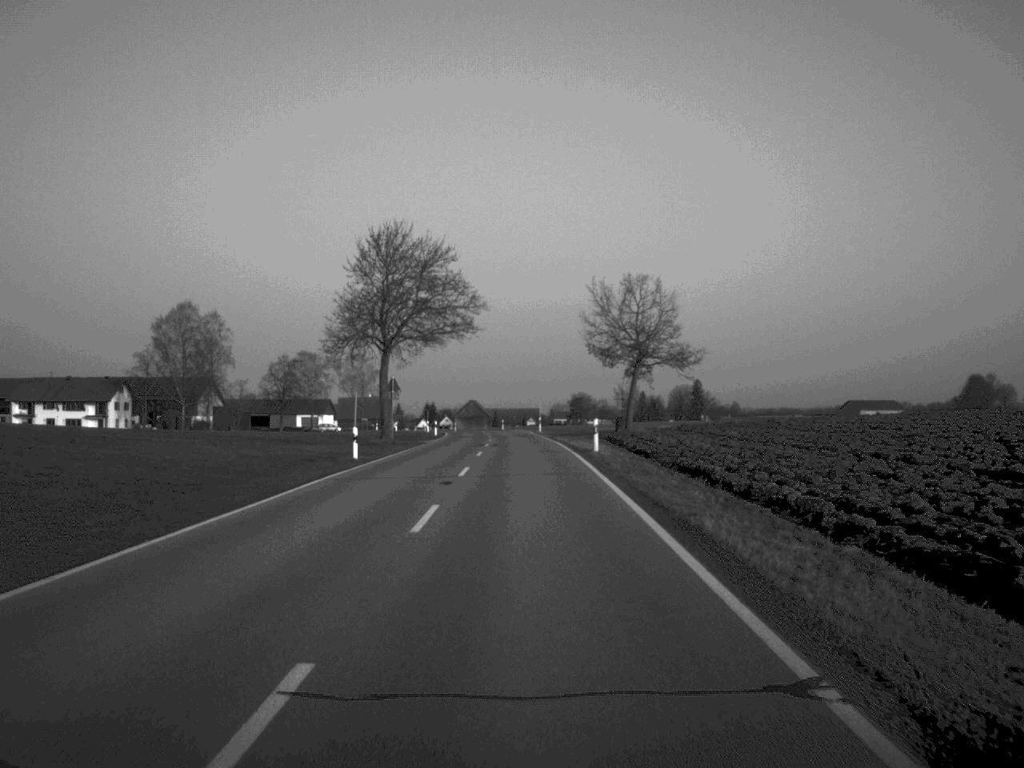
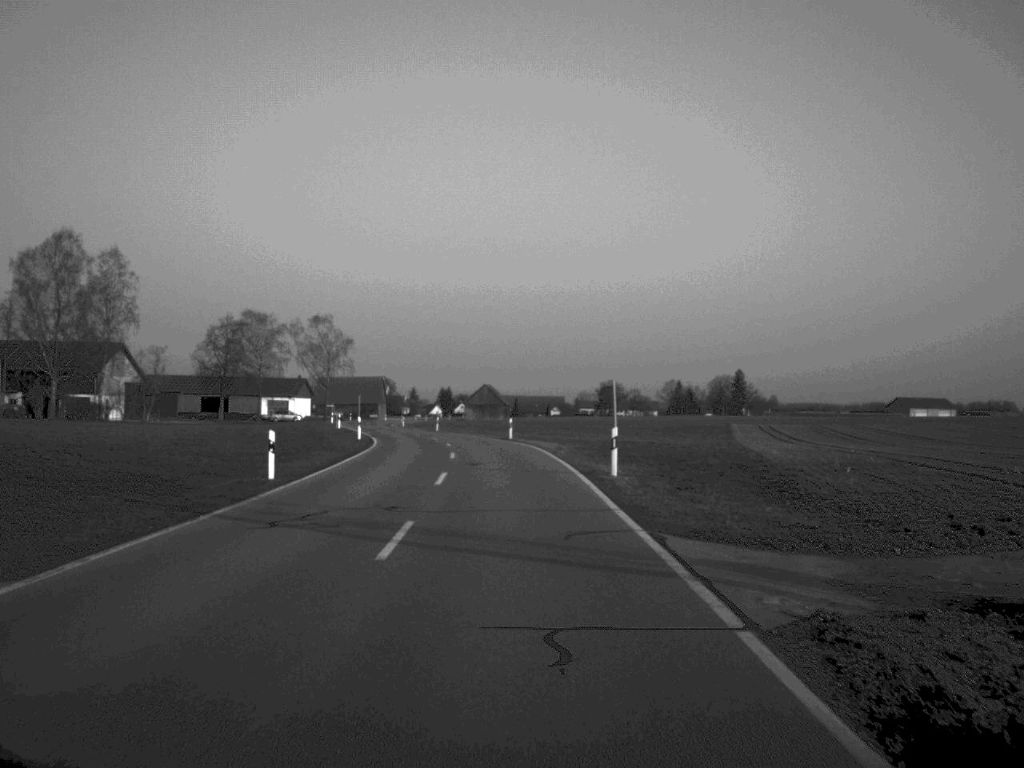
(-0.4, +61.4) m; -1°
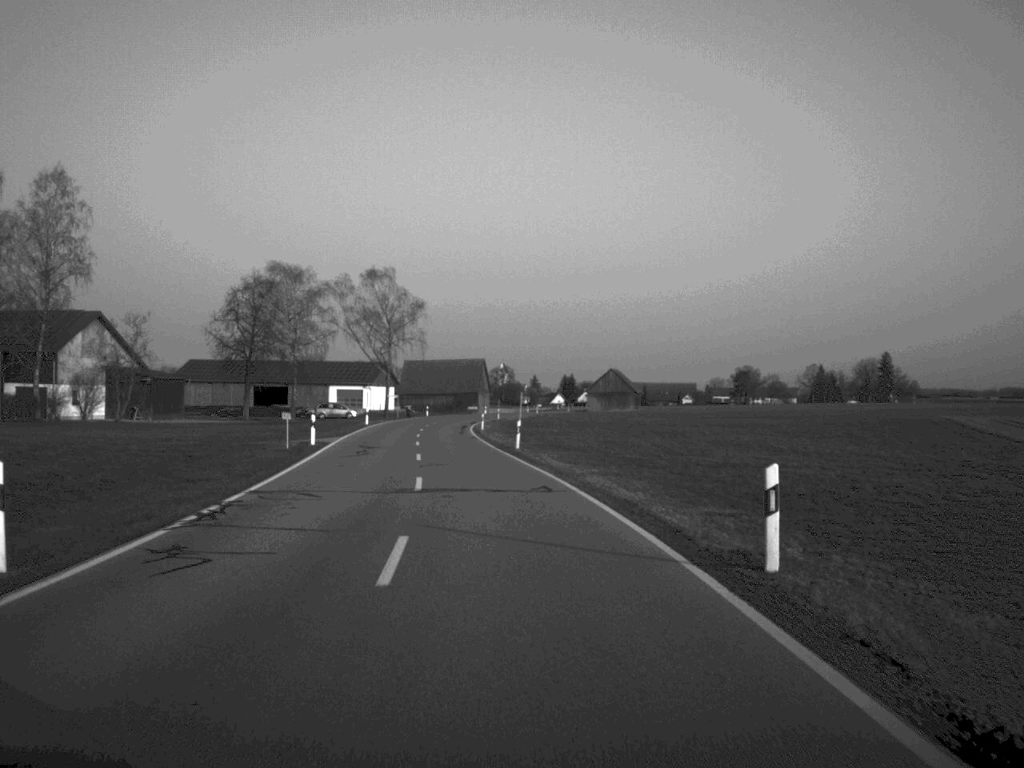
(-1.8, +49.0) m; -6°
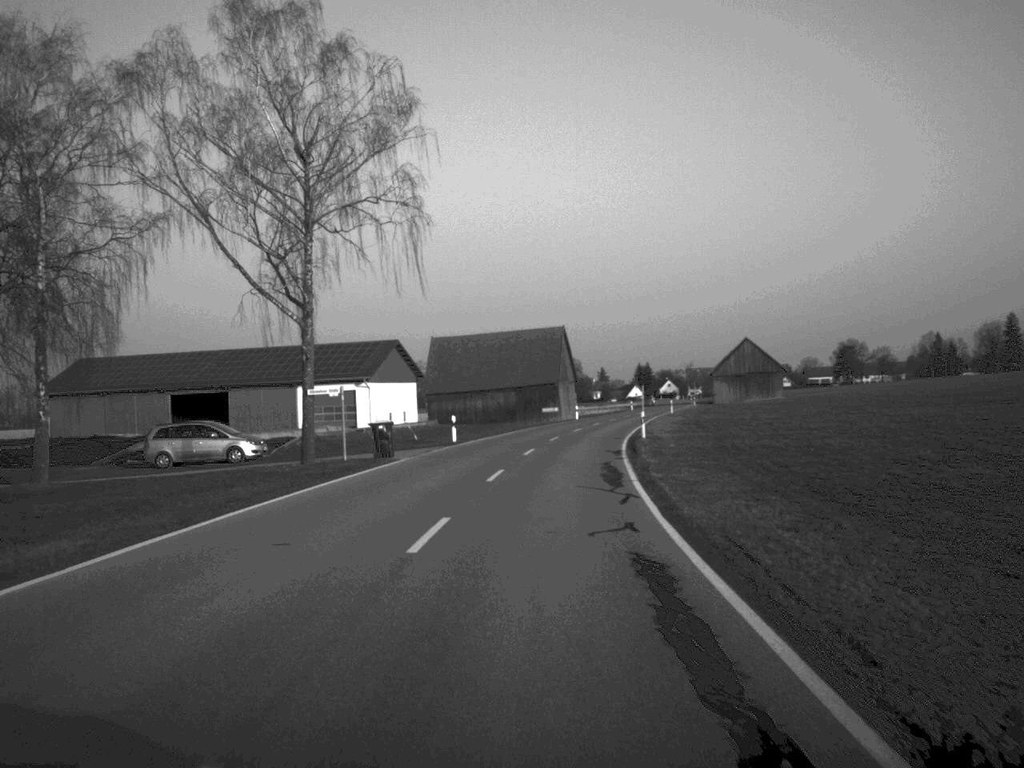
(-4.7, +80.0) m; -2°
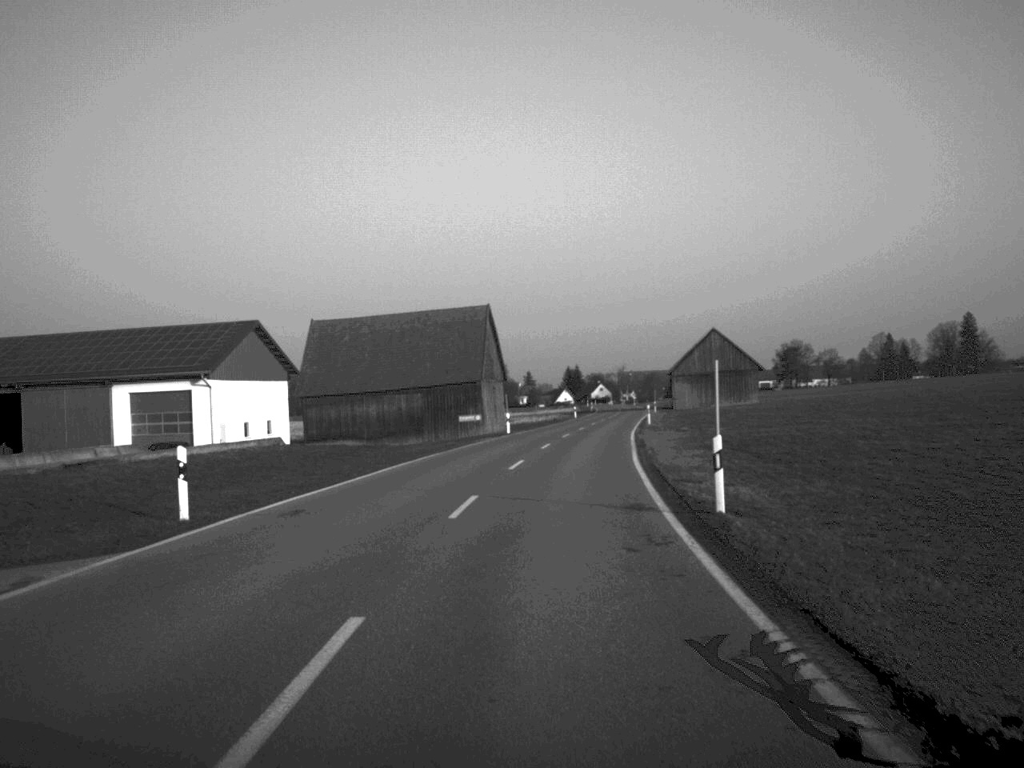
(+0.9, +31.4) m; +3°
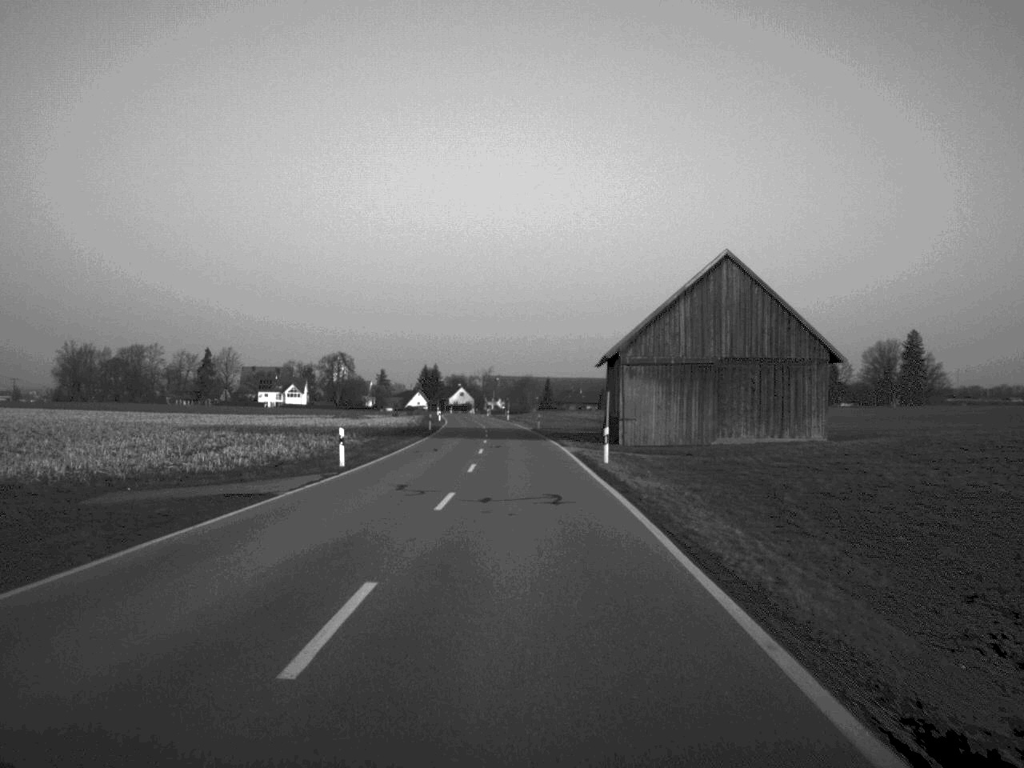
(+5.7, +80.1) m; +6°
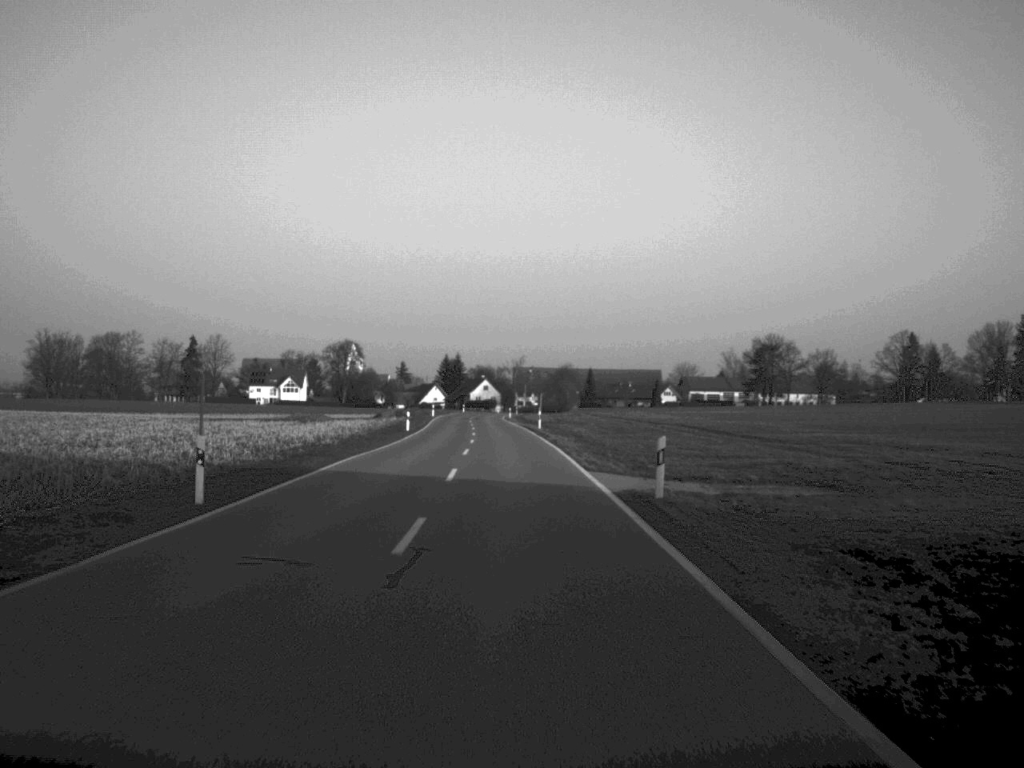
(-0.6, +64.8) m; -2°
